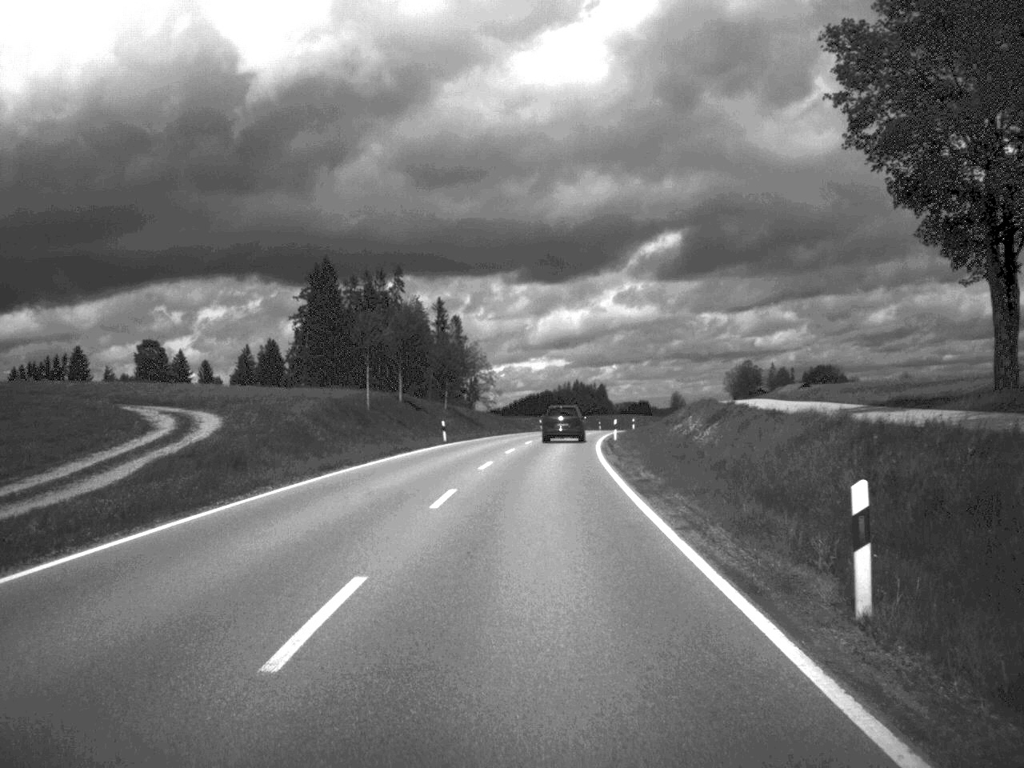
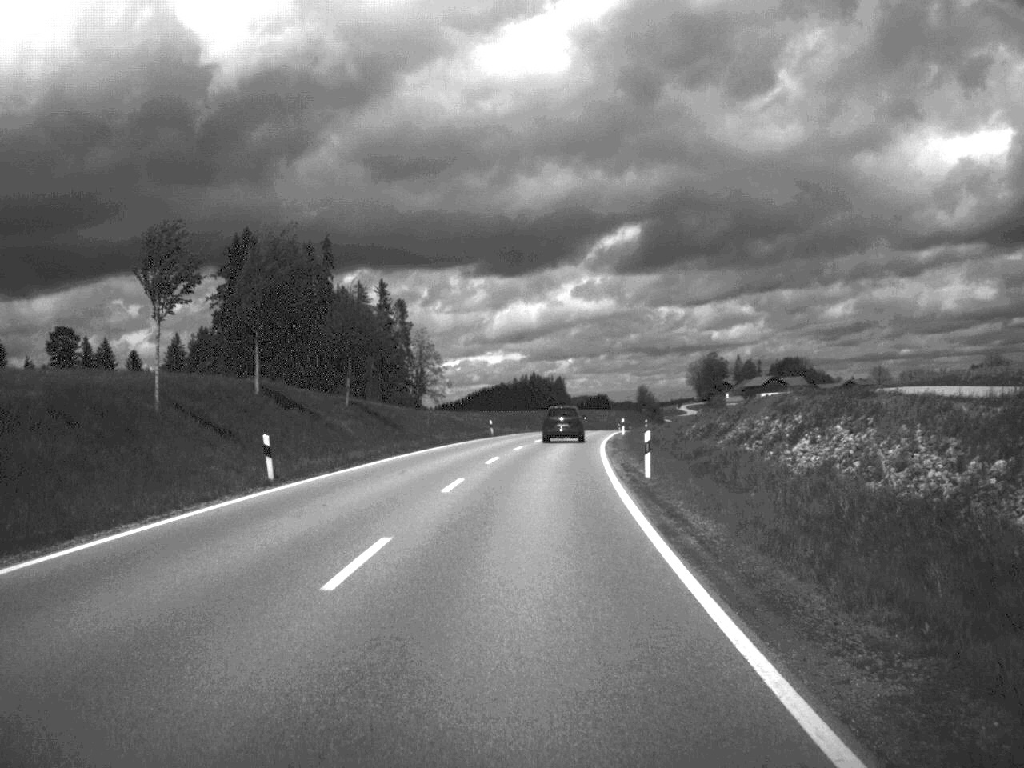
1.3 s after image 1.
(+0.6, +31.8) m; +2°
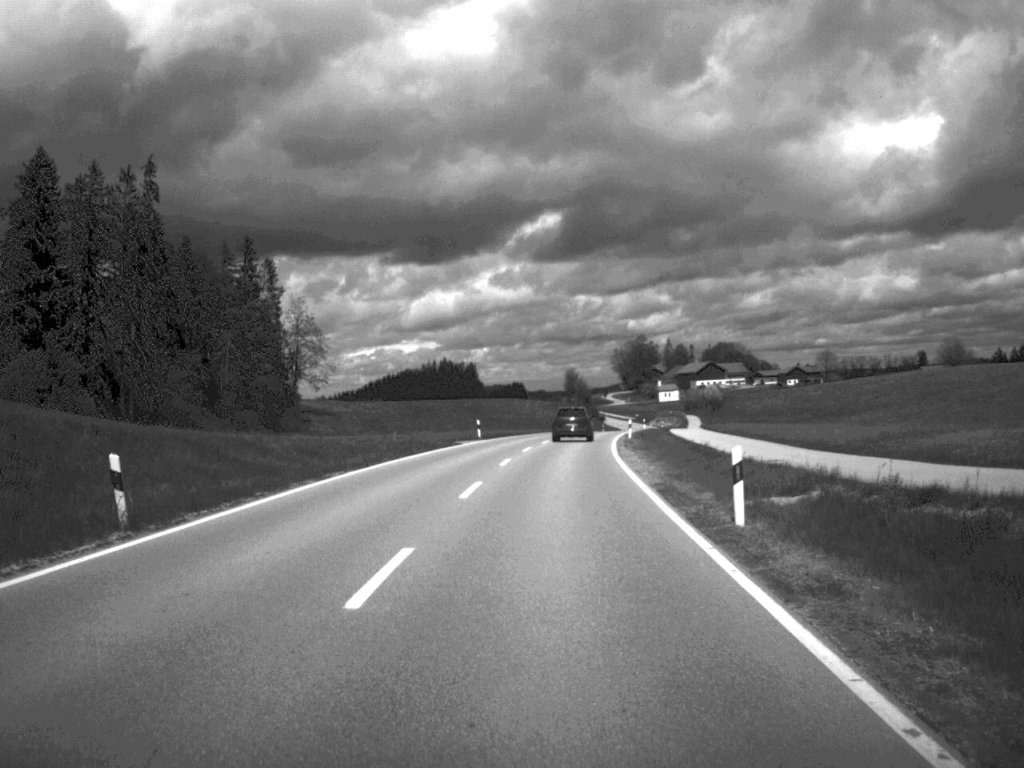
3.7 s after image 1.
(+1.8, +59.6) m; +4°
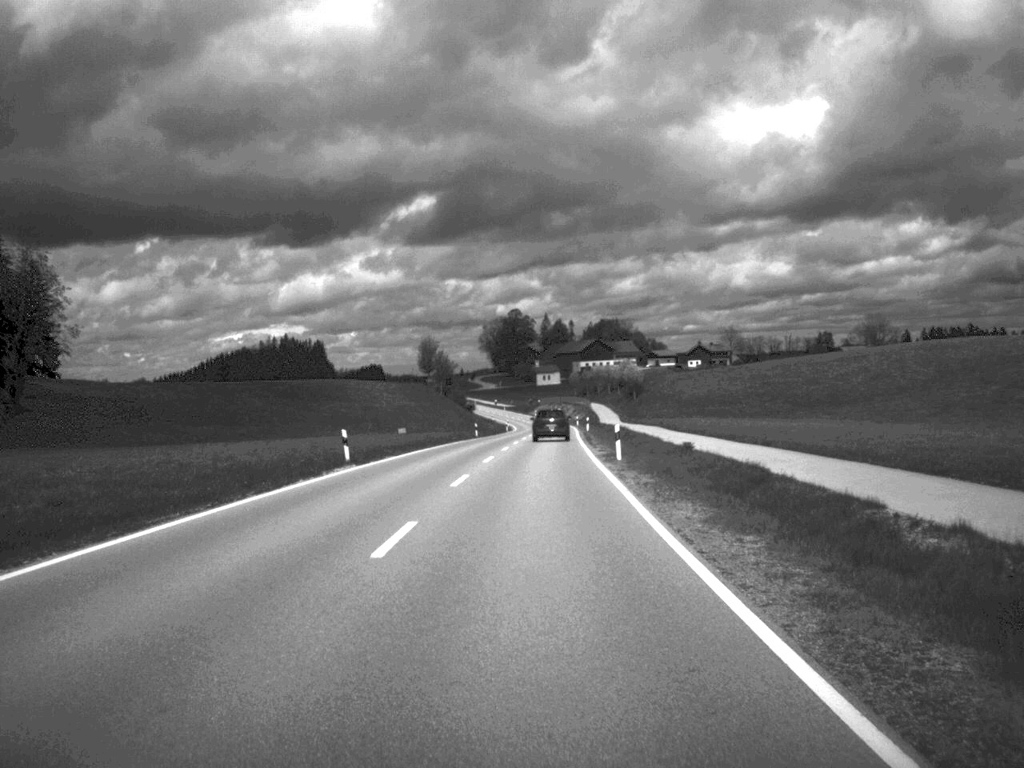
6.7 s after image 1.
(+4.0, +78.5) m; +6°
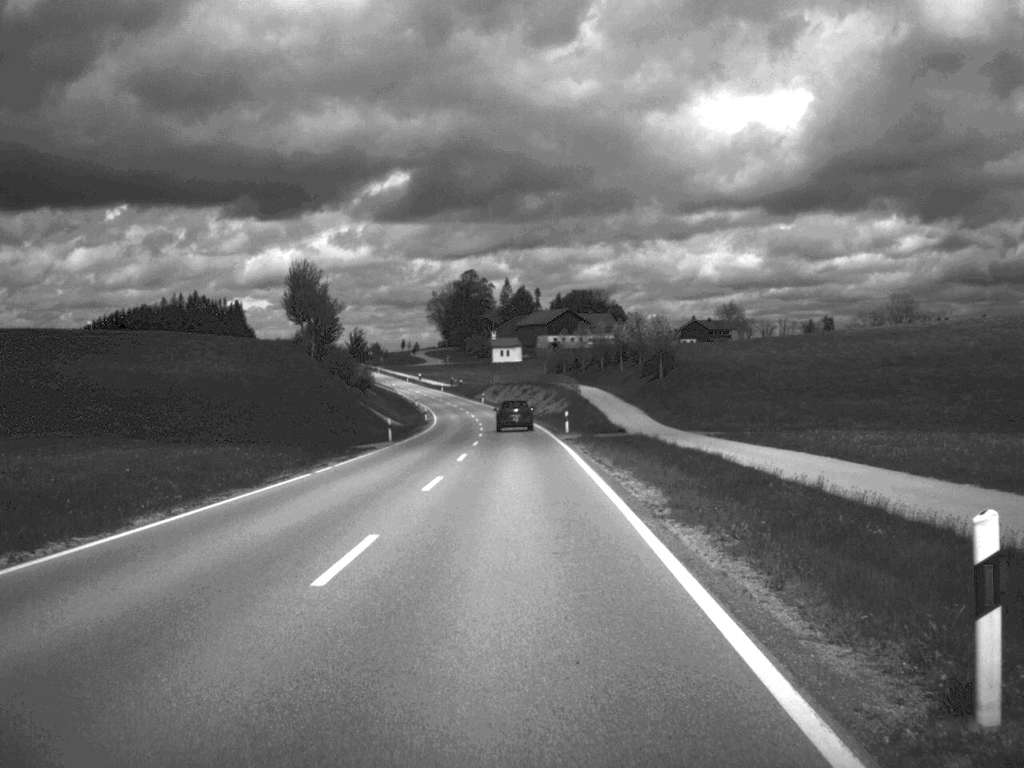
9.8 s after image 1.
(+1.8, +83.3) m; +2°
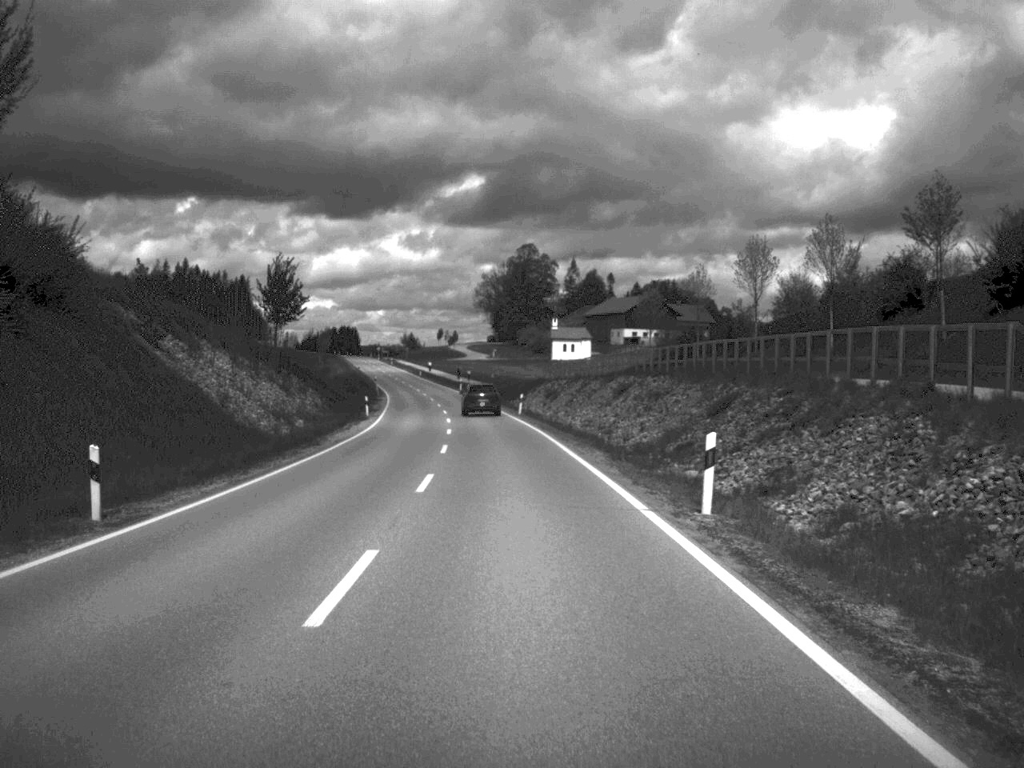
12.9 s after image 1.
(-1.8, +84.1) m; -3°
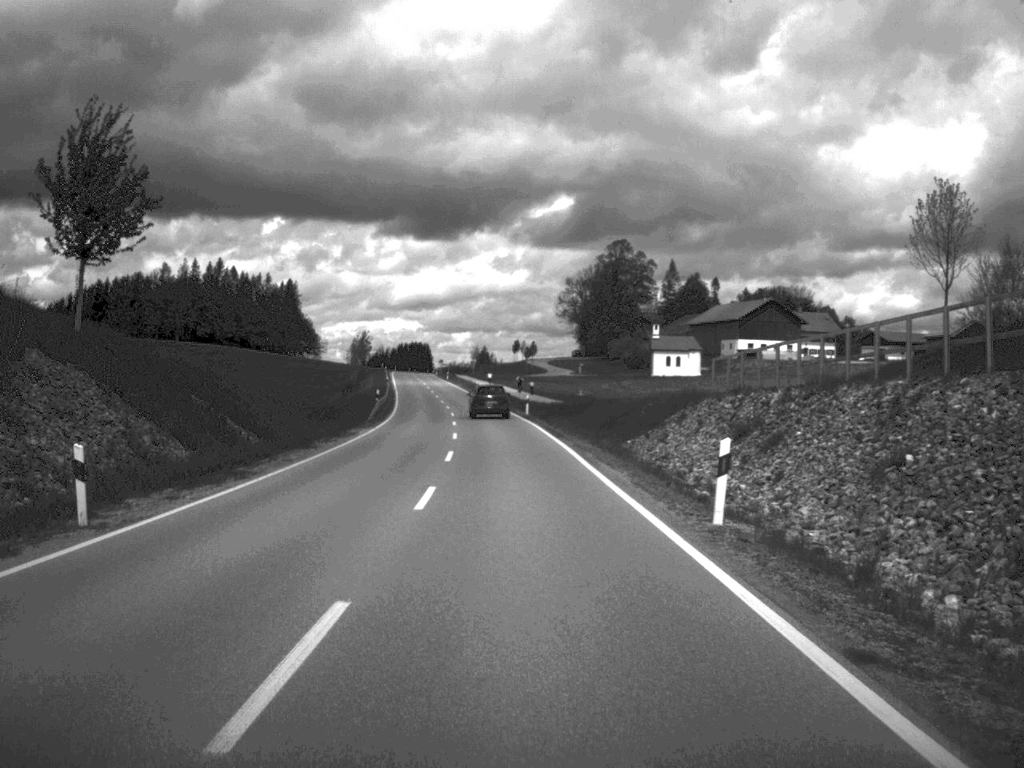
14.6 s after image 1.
(-1.6, +49.8) m; -4°
